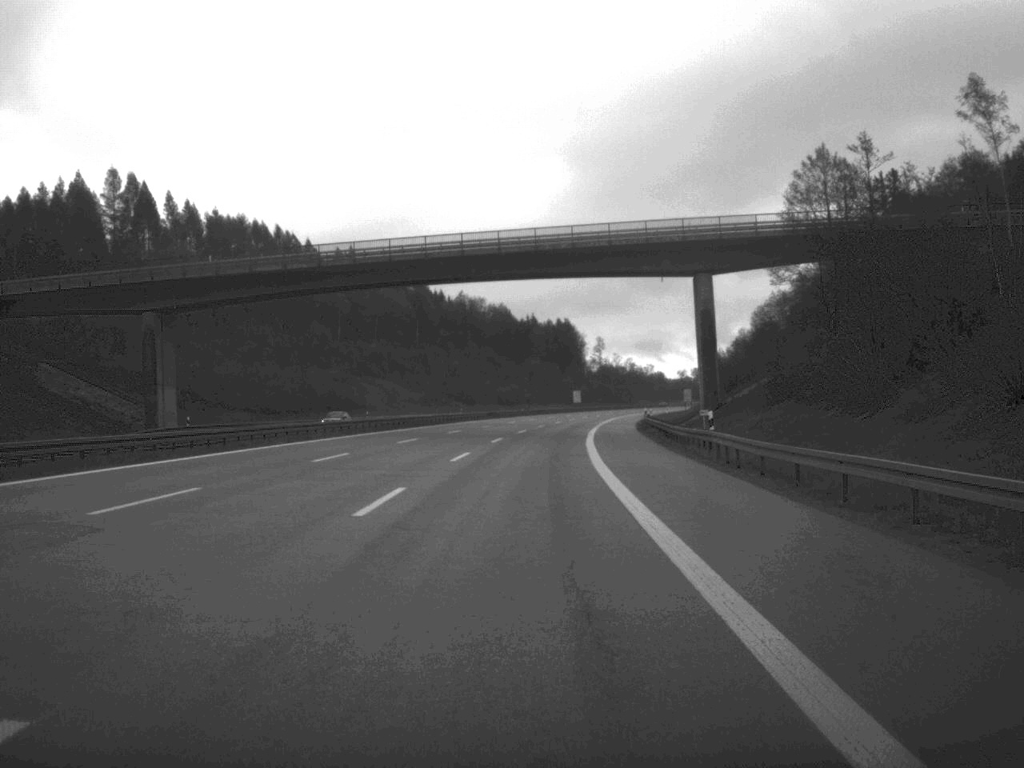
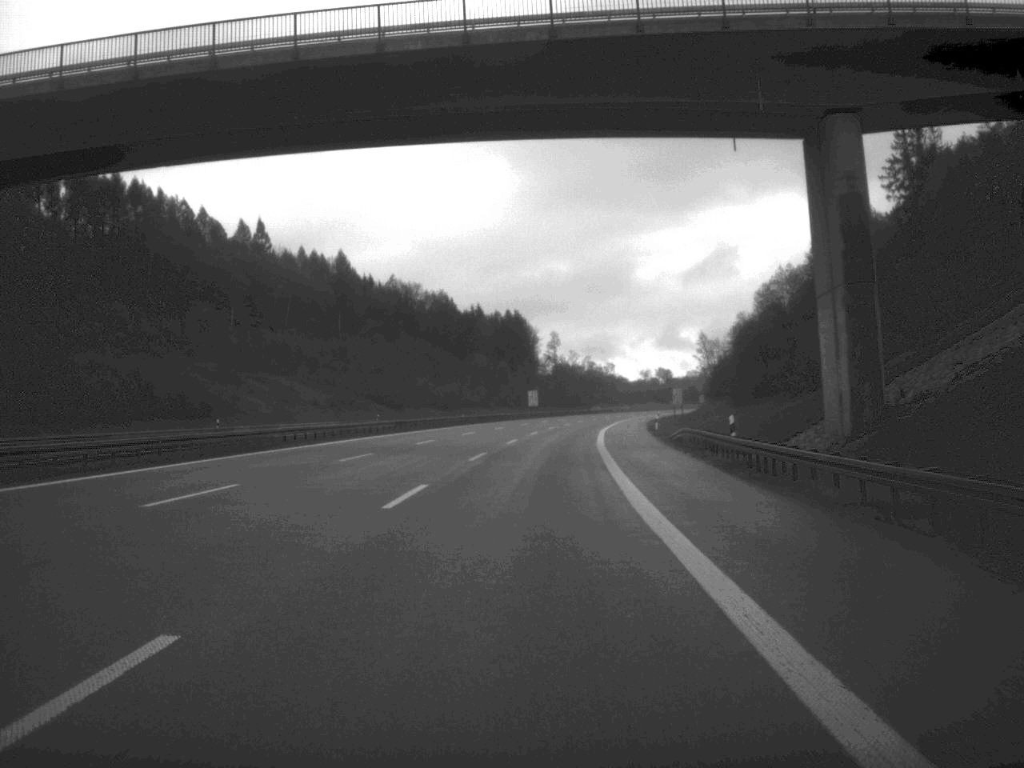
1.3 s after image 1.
(+0.9, +49.5) m; +2°
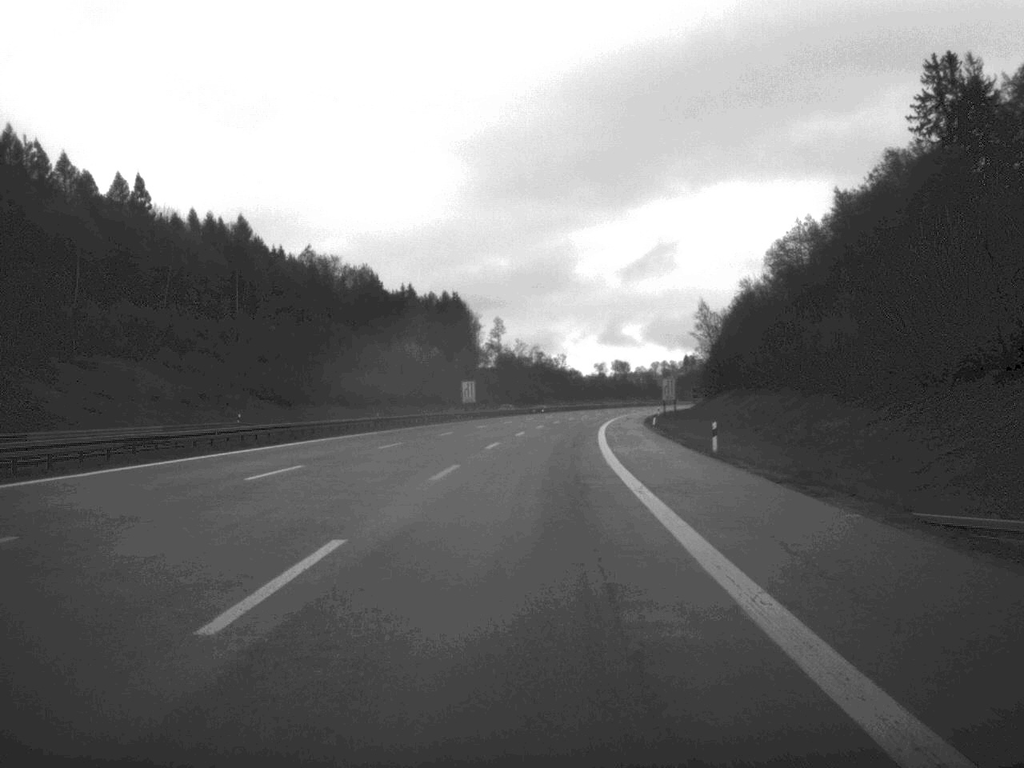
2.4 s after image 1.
(+1.0, +45.5) m; +2°
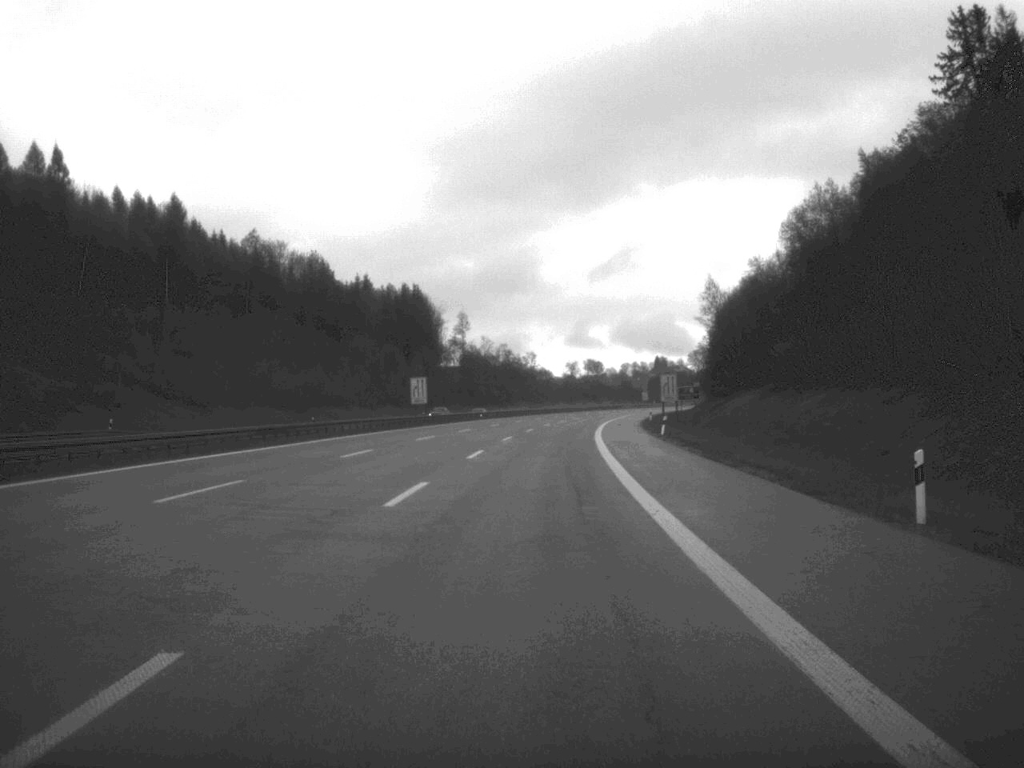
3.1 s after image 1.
(+0.3, +23.9) m; +1°
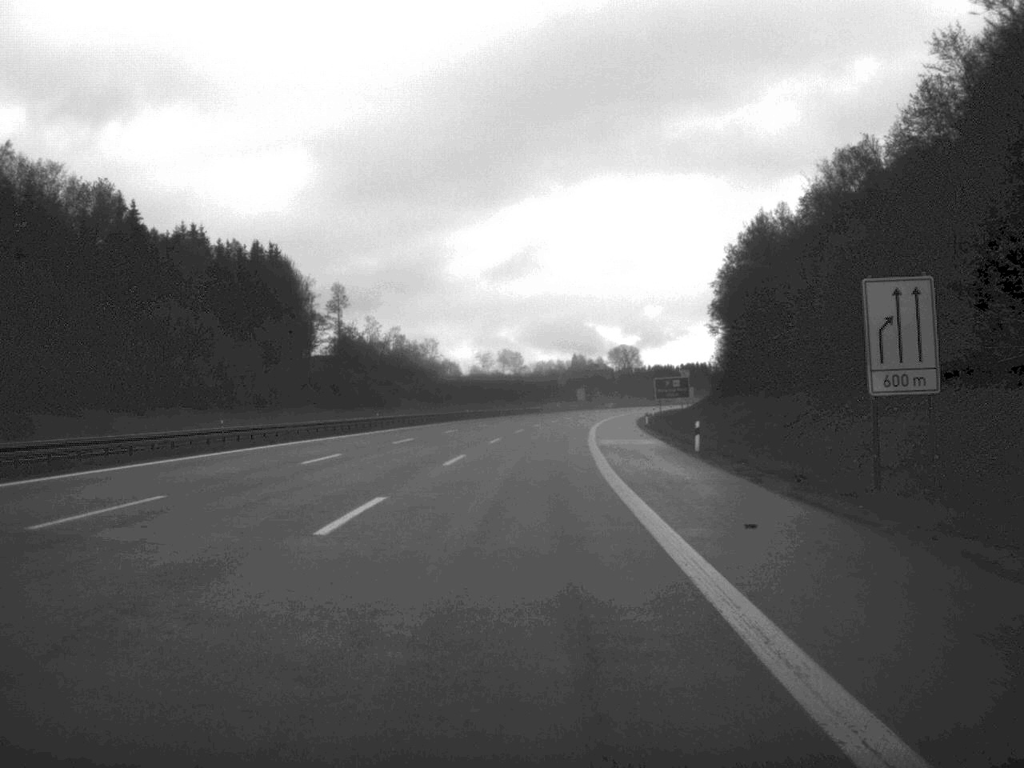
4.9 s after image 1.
(+2.6, +73.0) m; +4°
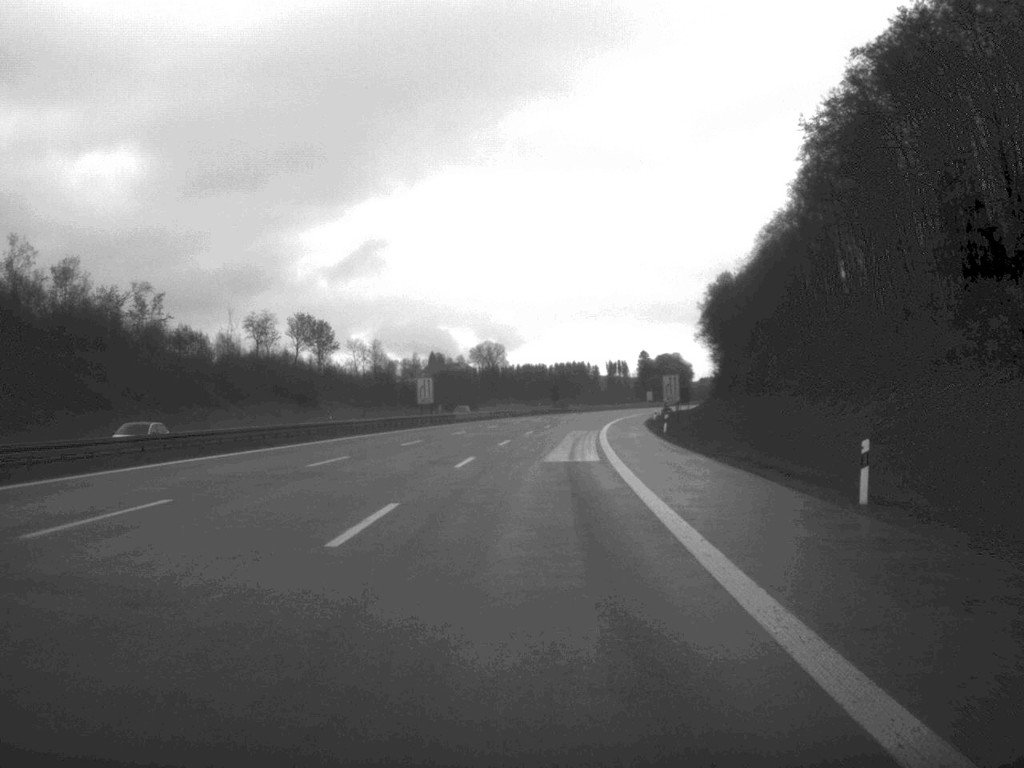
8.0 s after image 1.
(+6.3, +121.0) m; +6°
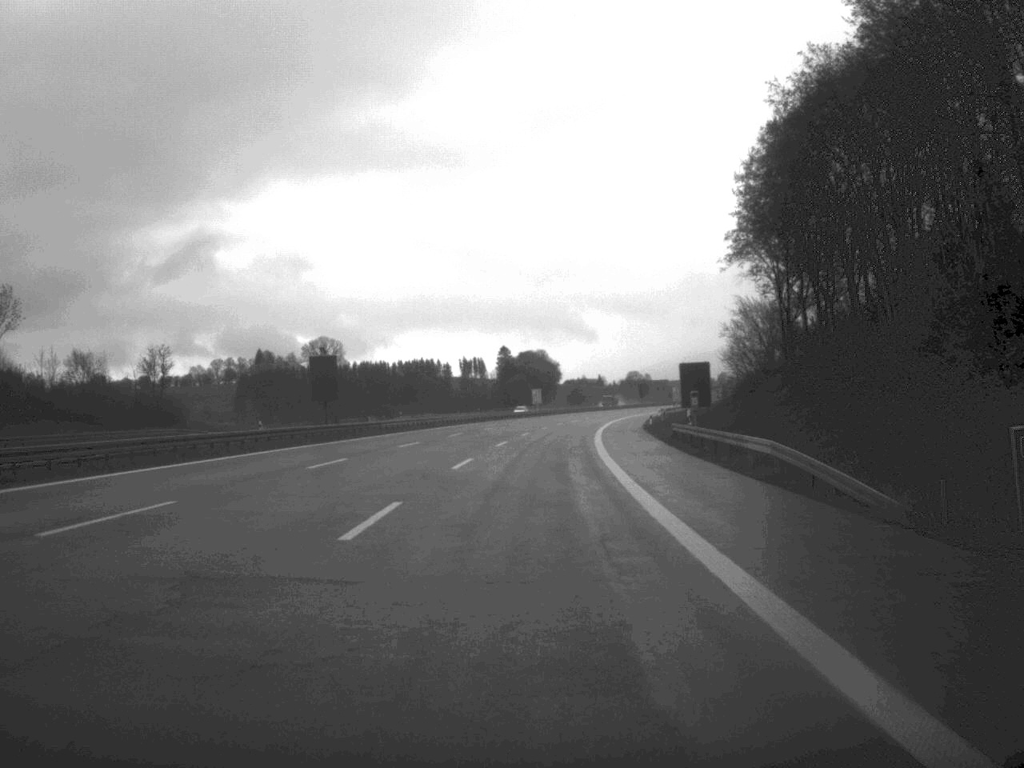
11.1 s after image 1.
(+6.8, +119.6) m; +6°
